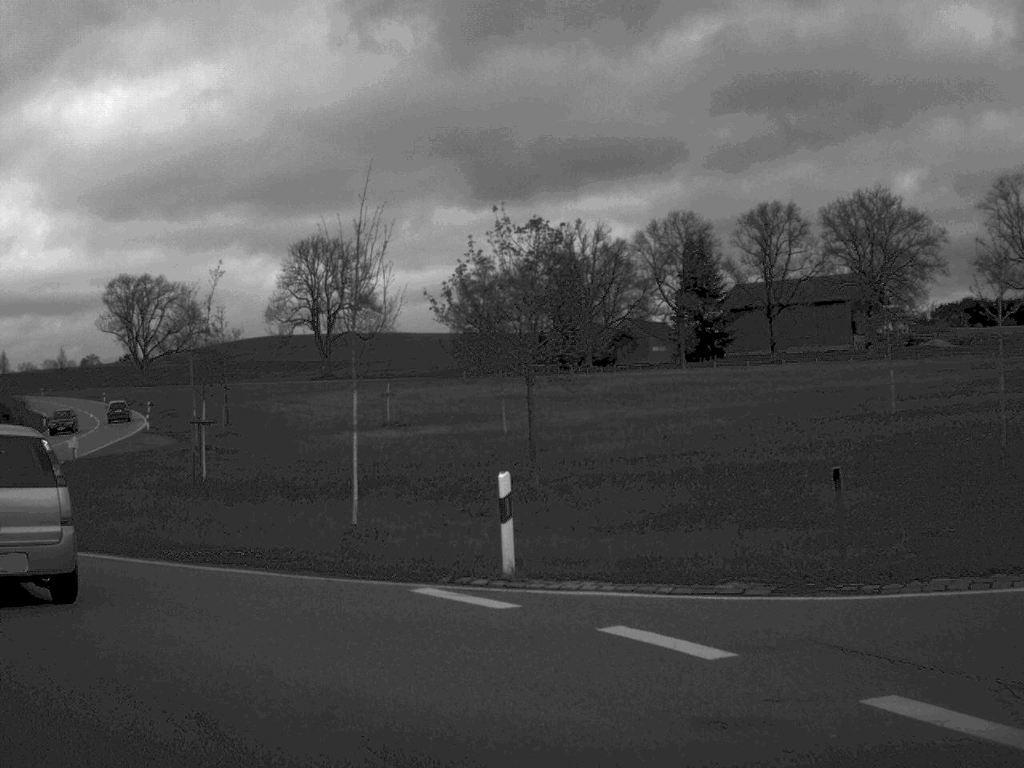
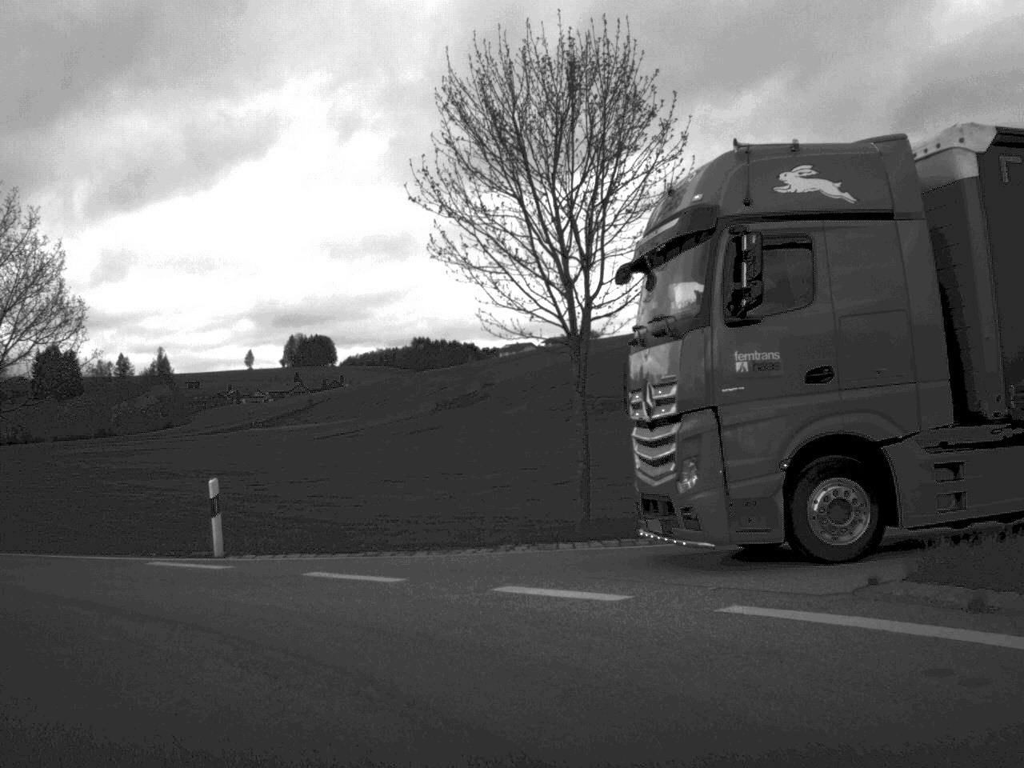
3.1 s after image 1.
(-11.3, +15.3) m; -73°
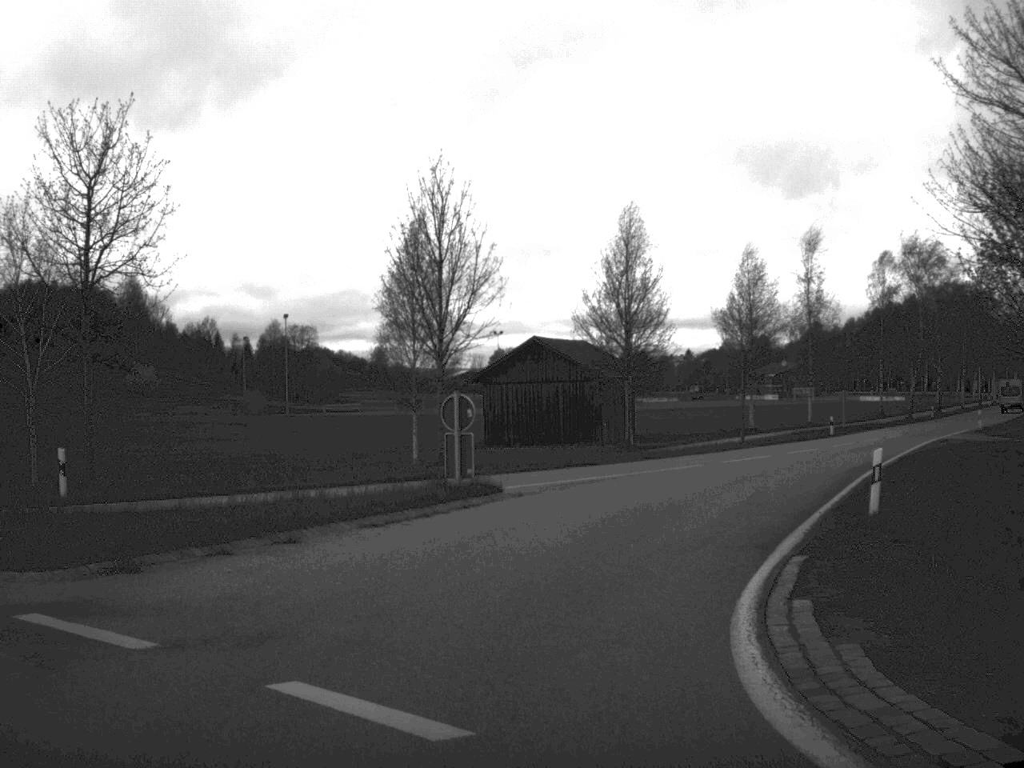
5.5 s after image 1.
(-10.2, +15.6) m; -50°
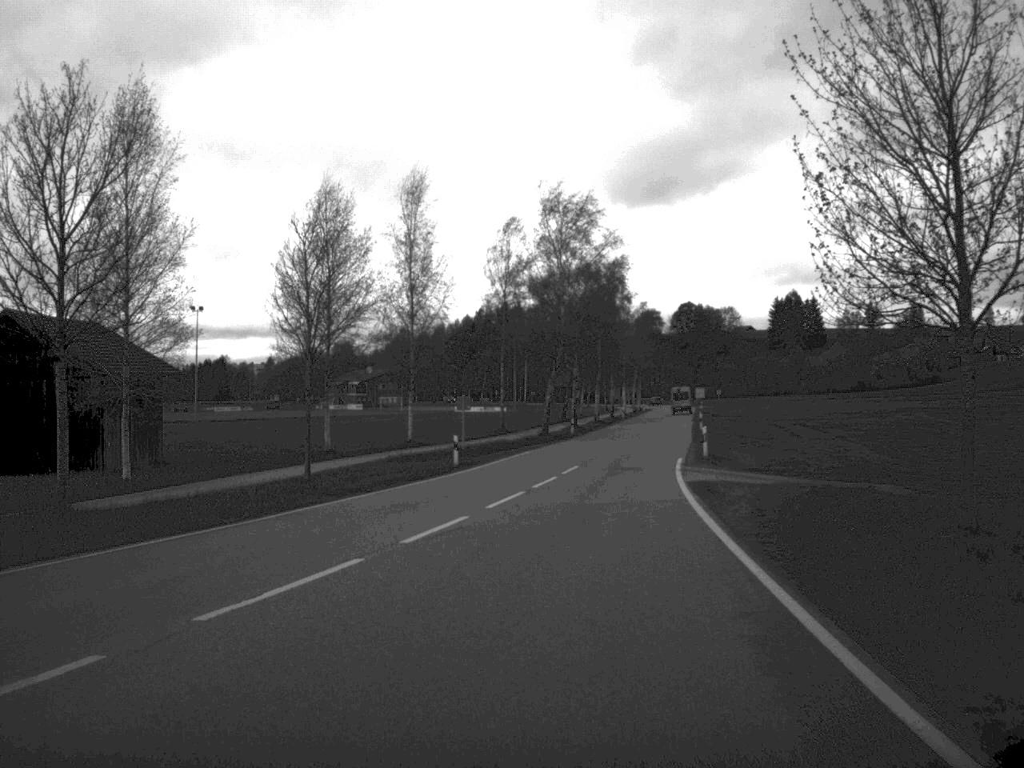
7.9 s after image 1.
(+4.2, +24.6) m; +19°
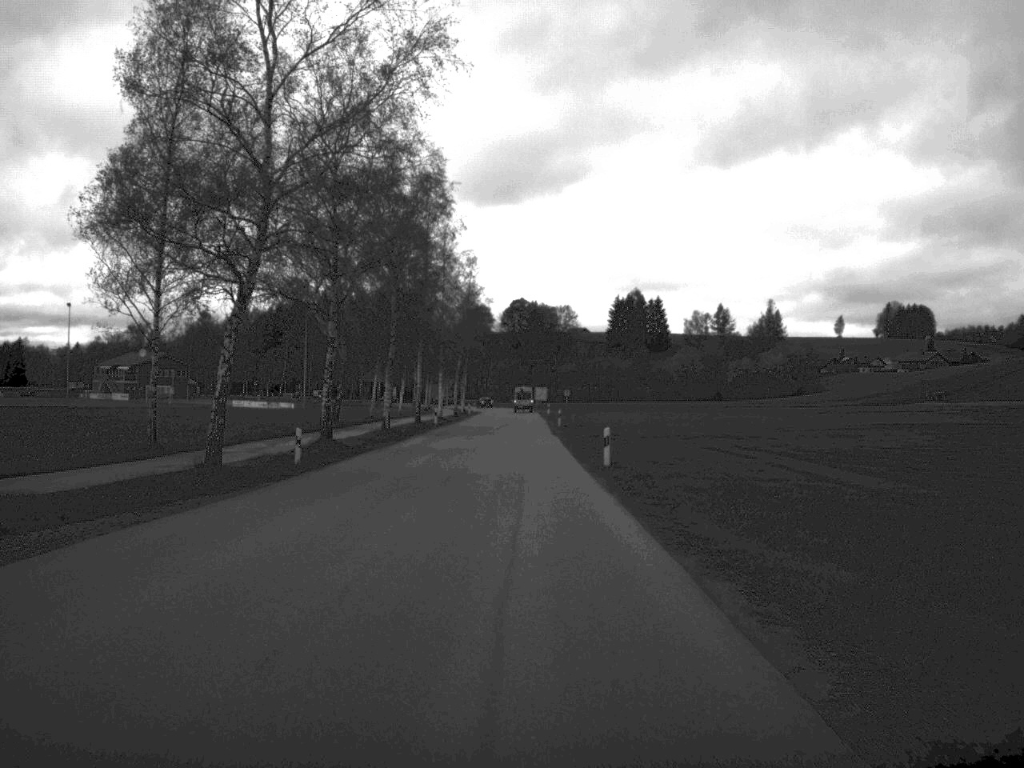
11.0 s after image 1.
(+3.7, +43.5) m; +7°
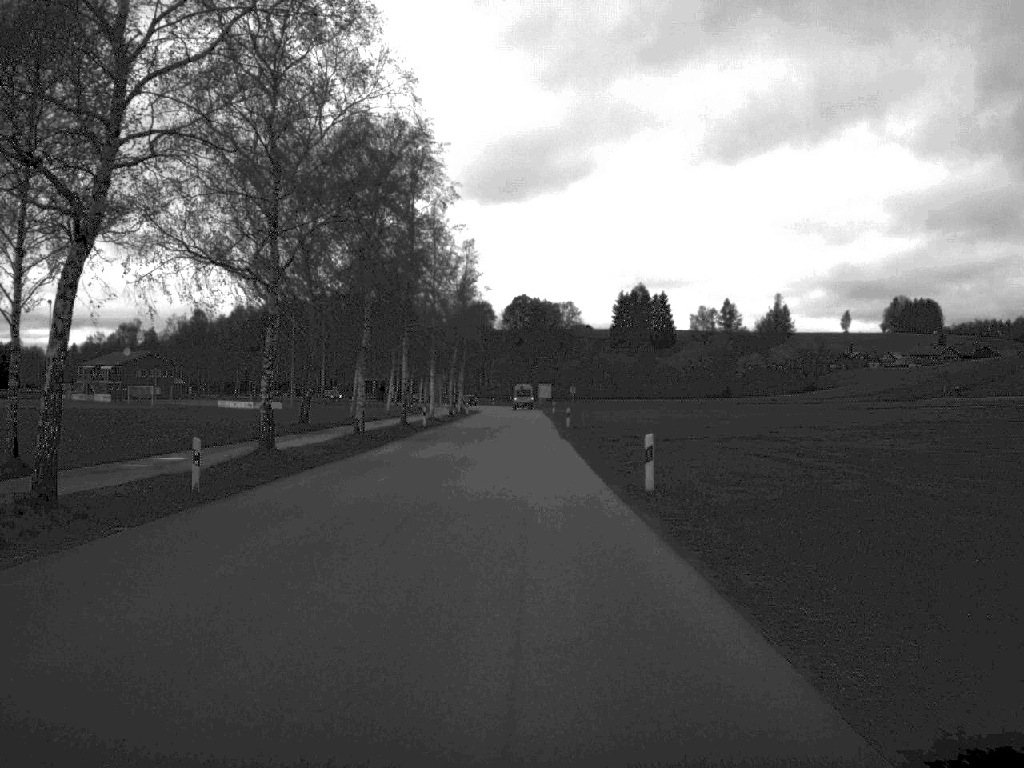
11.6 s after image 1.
(0.0, +10.1) m; 0°
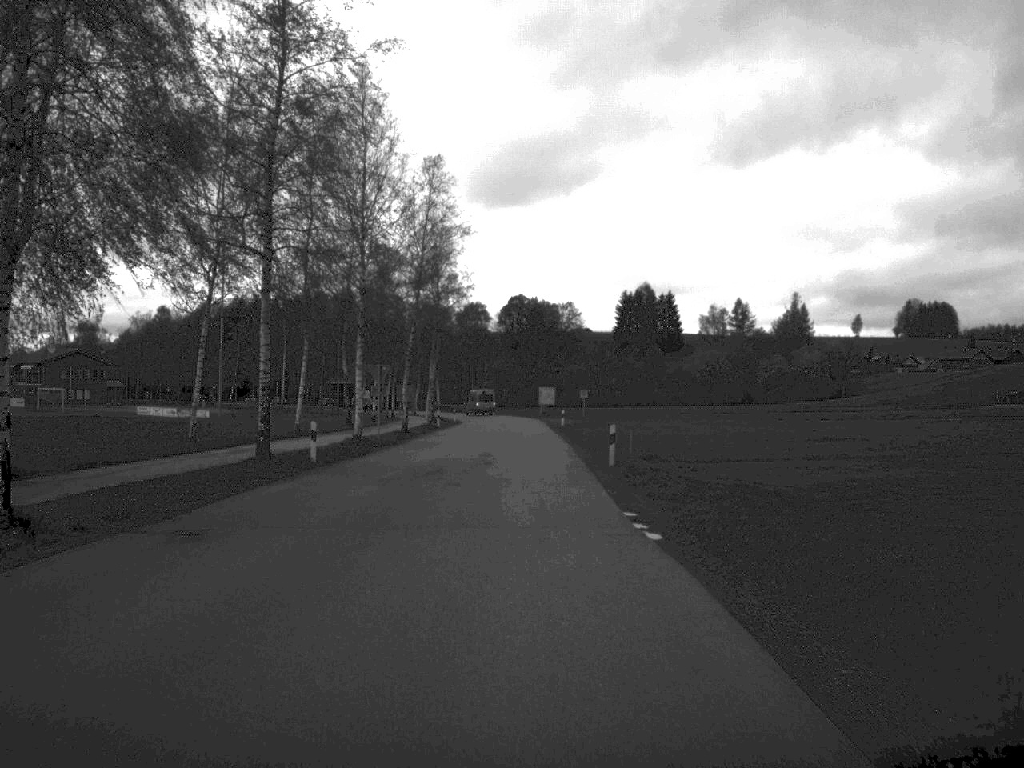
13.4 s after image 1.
(0.0, +33.0) m; 0°
